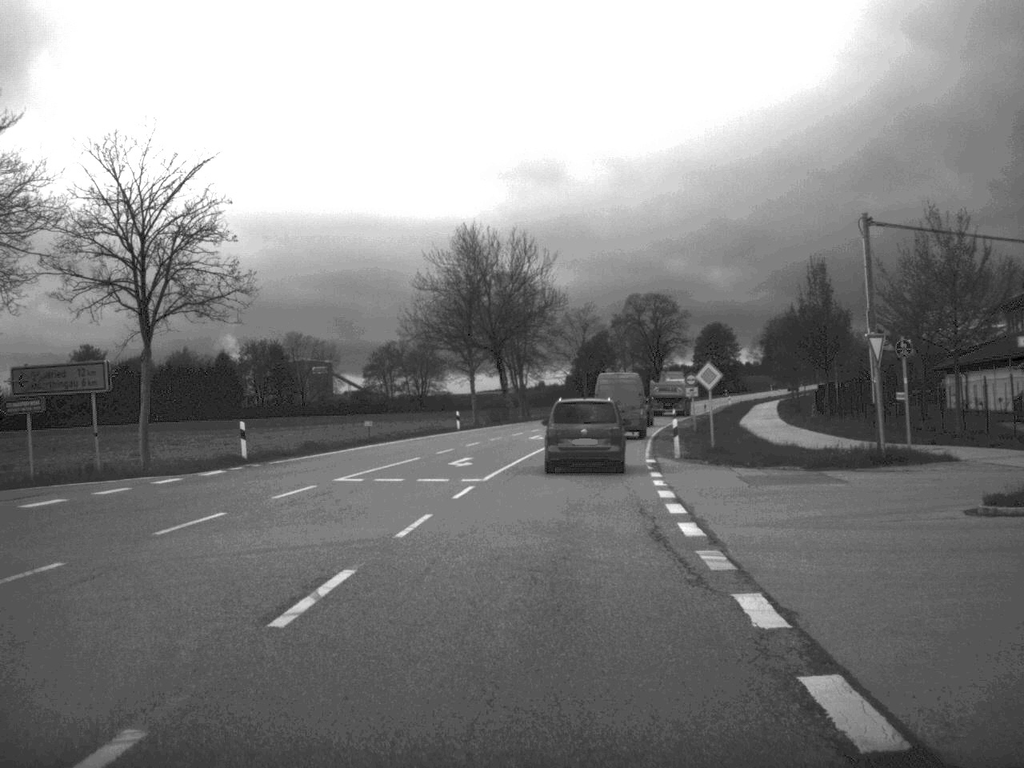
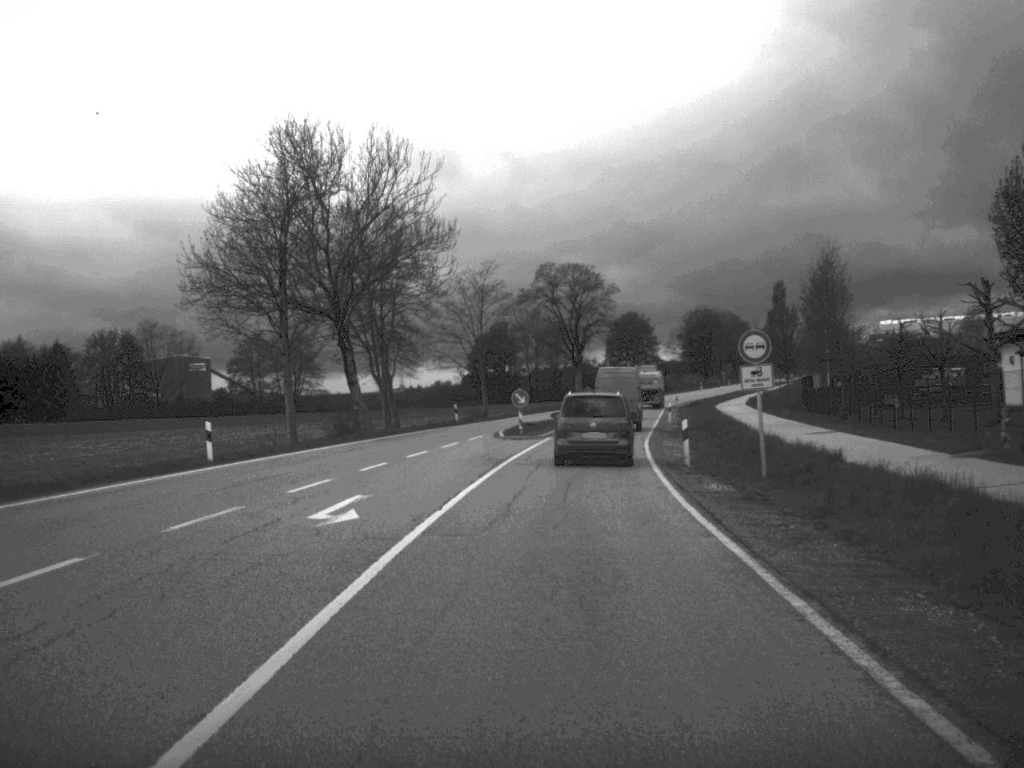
(+1.4, +35.4) m; +4°
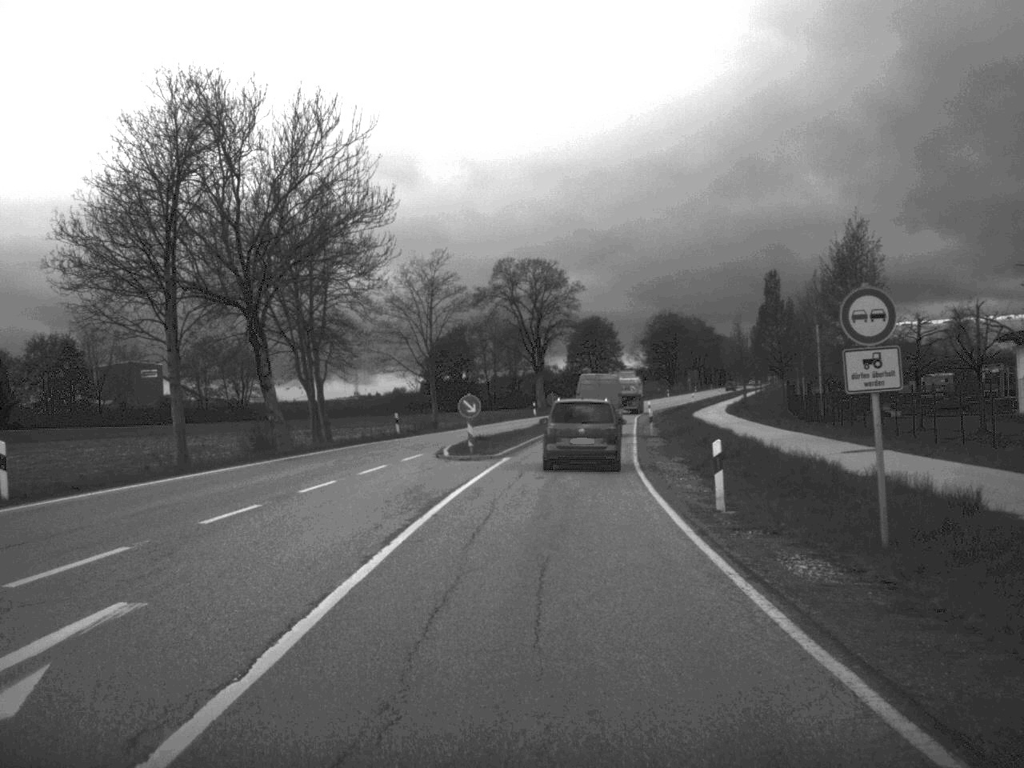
(+0.2, +10.2) m; +2°
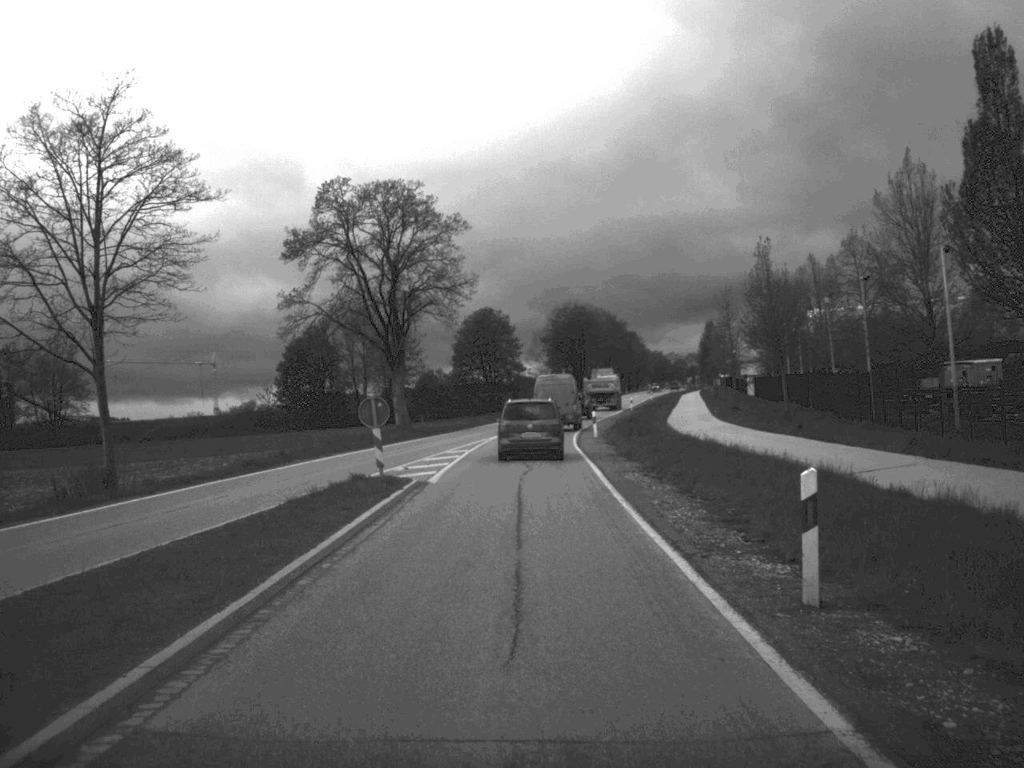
(+2.1, +44.3) m; +5°
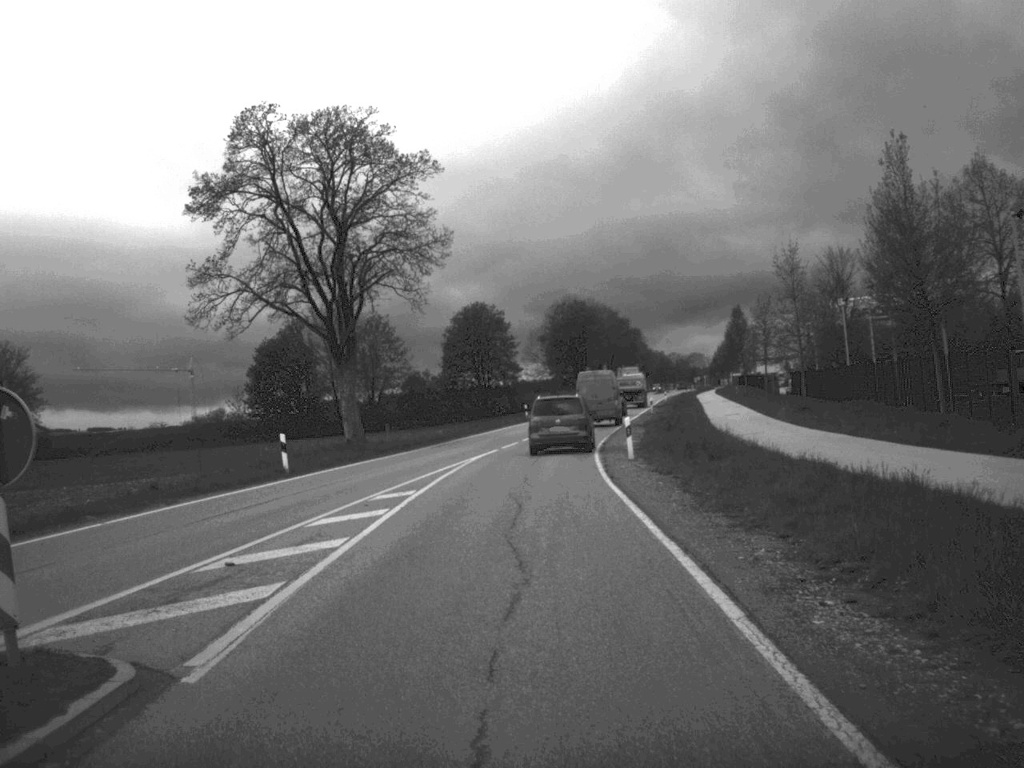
(0.0, +18.1) m; 0°
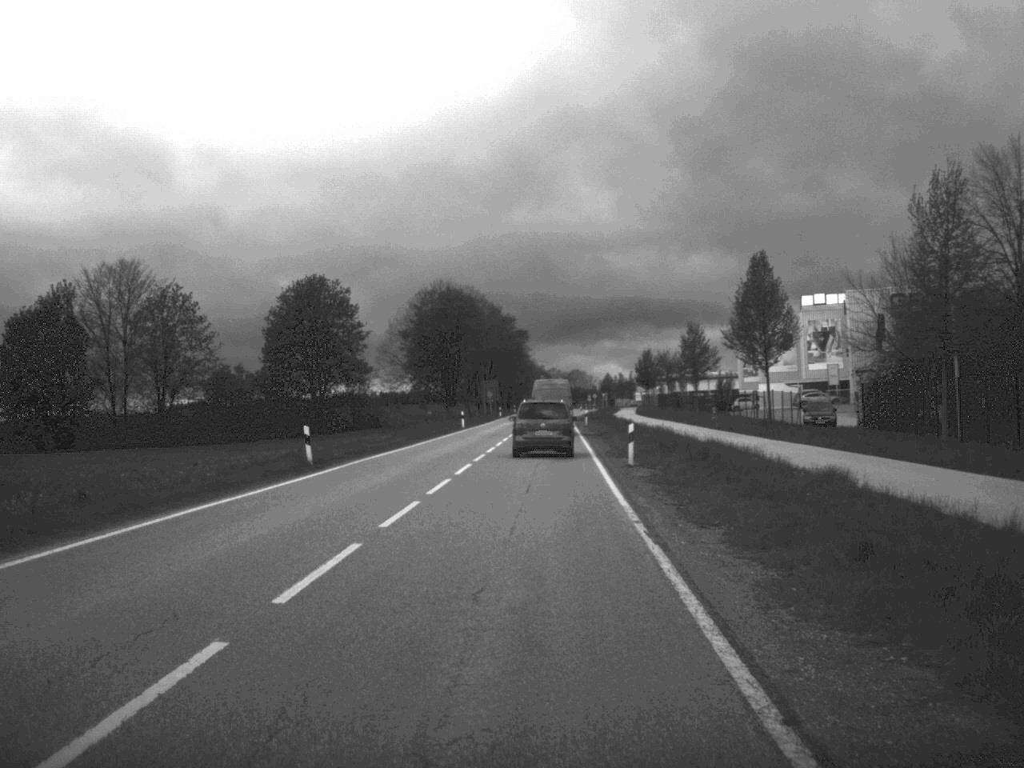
(+1.9, +49.3) m; +6°
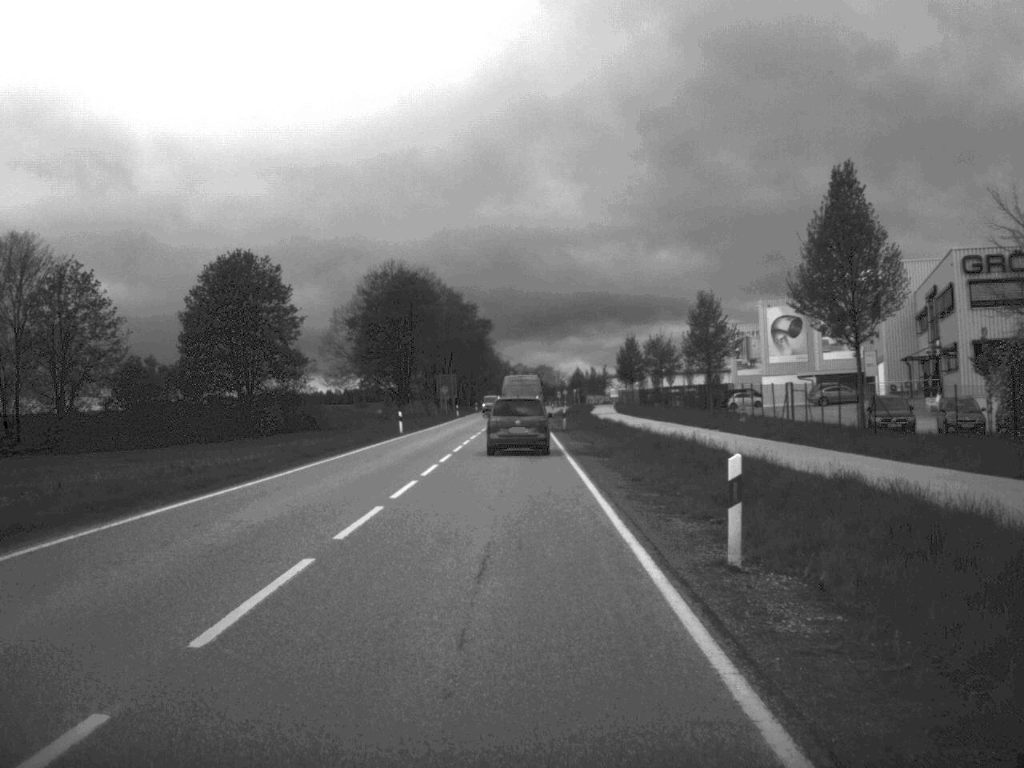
(+0.3, +19.7) m; +1°
